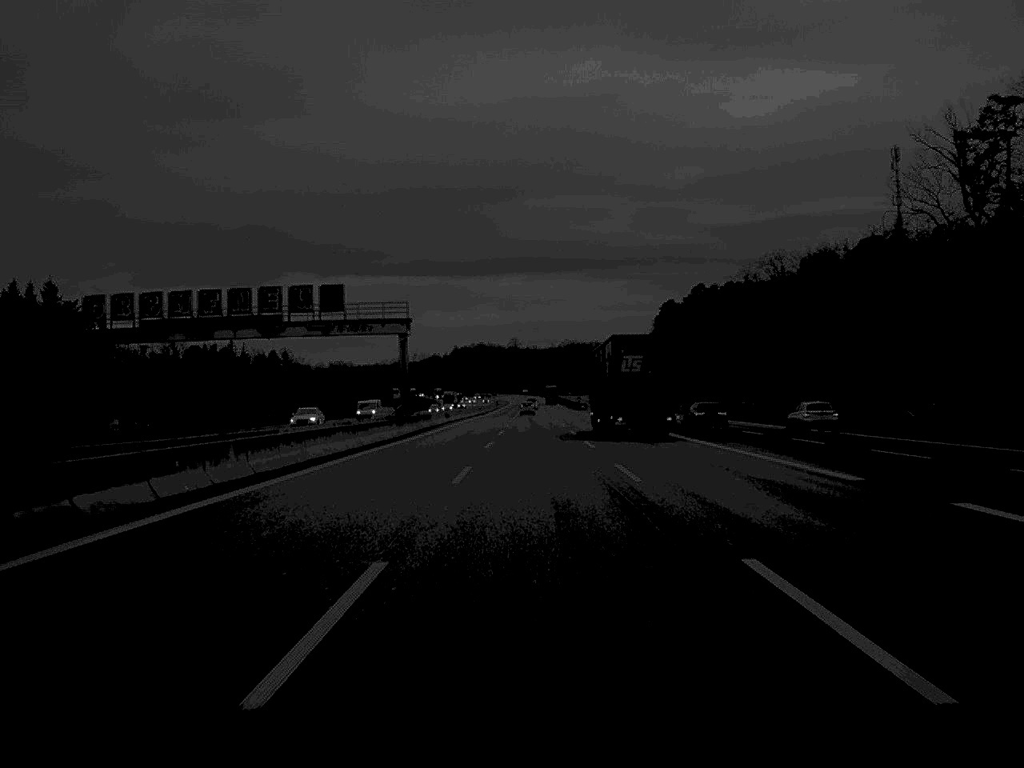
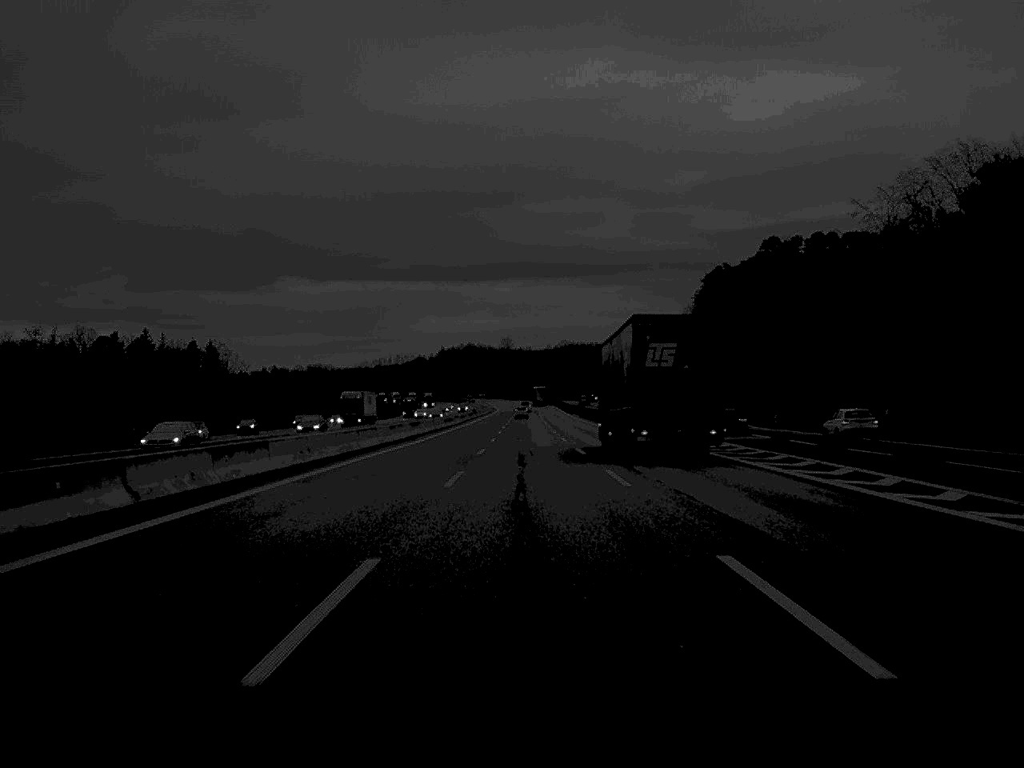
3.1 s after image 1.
(+0.3, +88.2) m; 0°
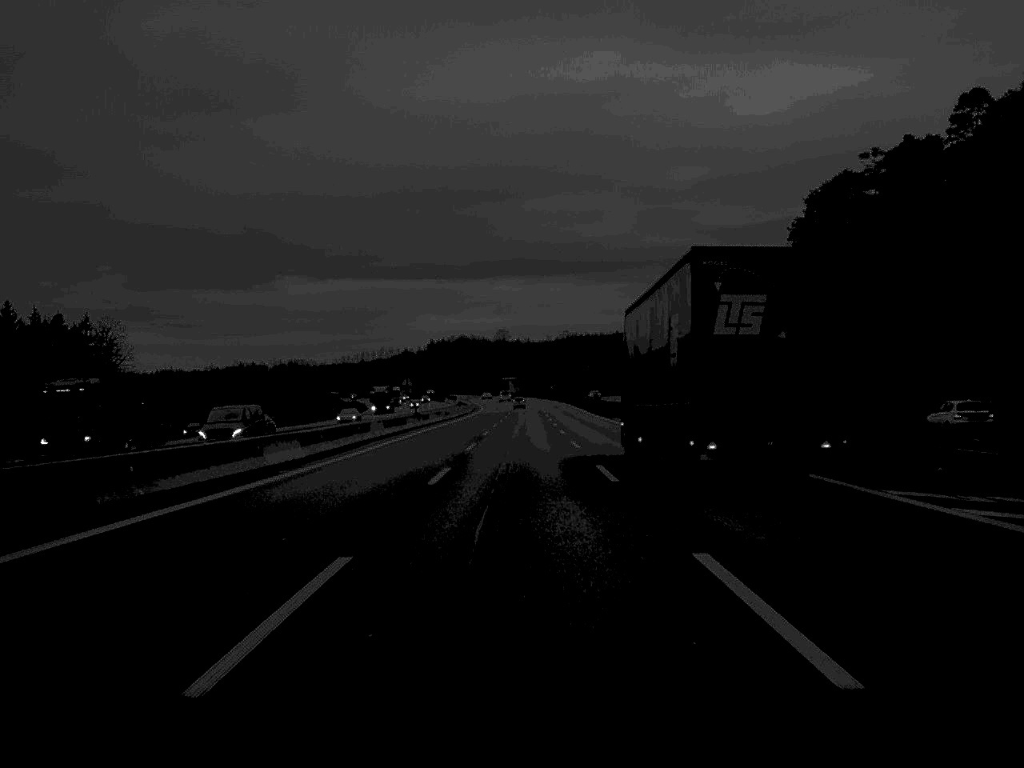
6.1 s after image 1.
(0.0, +89.2) m; 0°
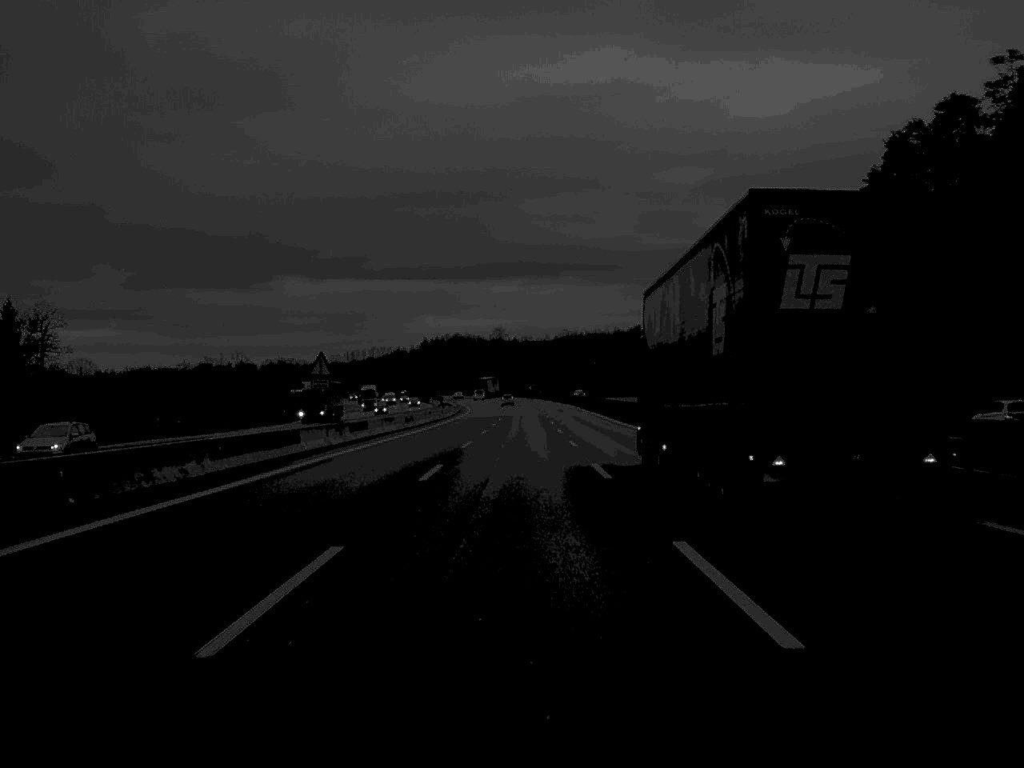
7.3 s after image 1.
(0.0, +34.6) m; 0°
